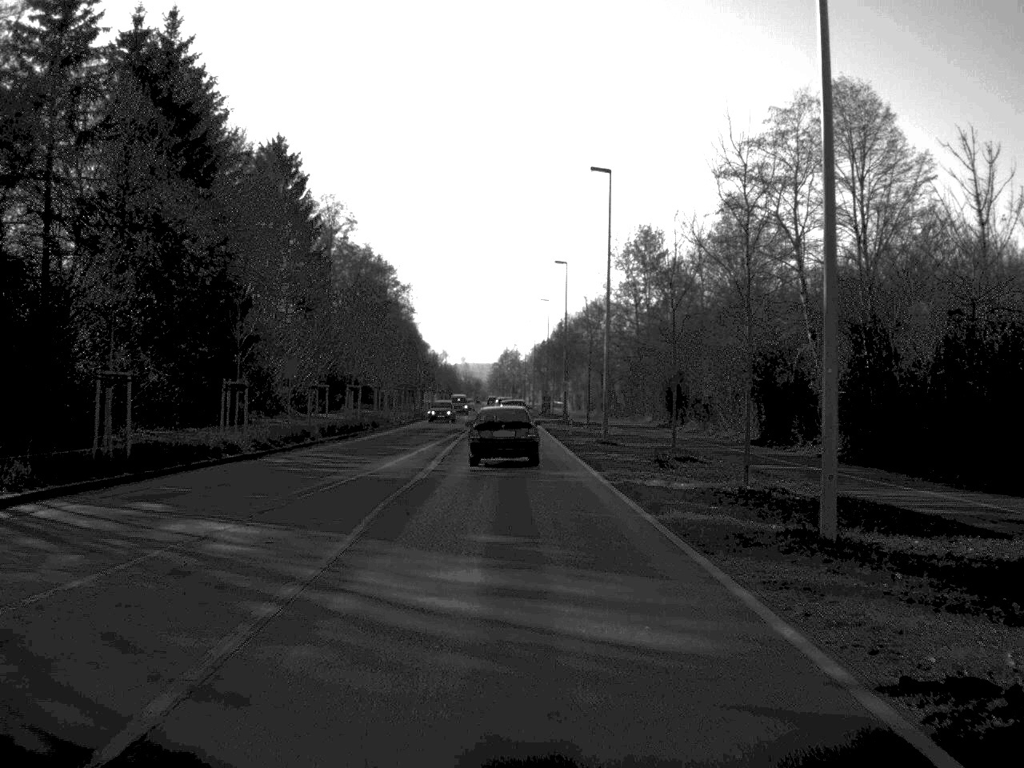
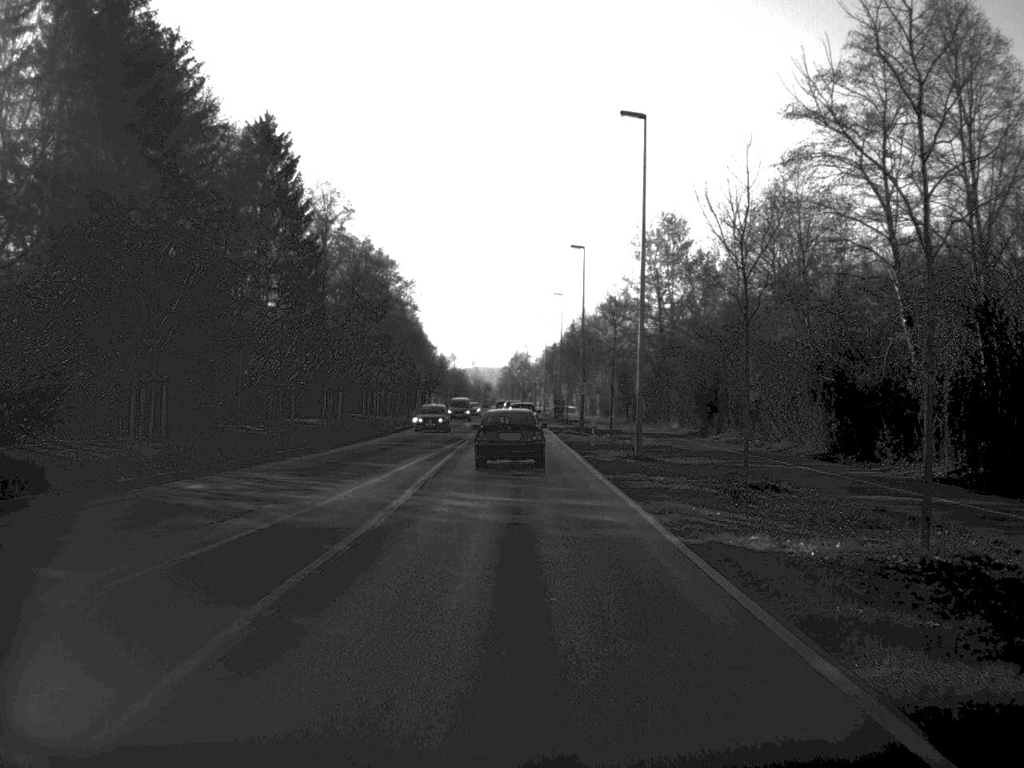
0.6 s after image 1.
(0.0, +9.8) m; 0°
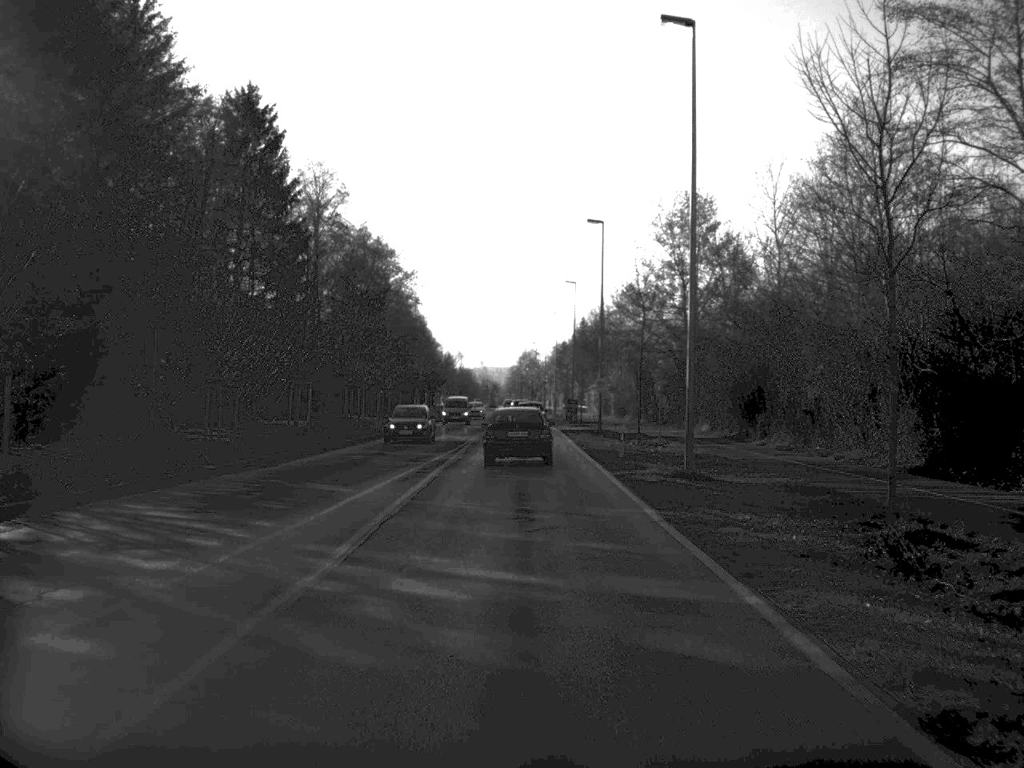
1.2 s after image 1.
(0.0, +9.4) m; 0°
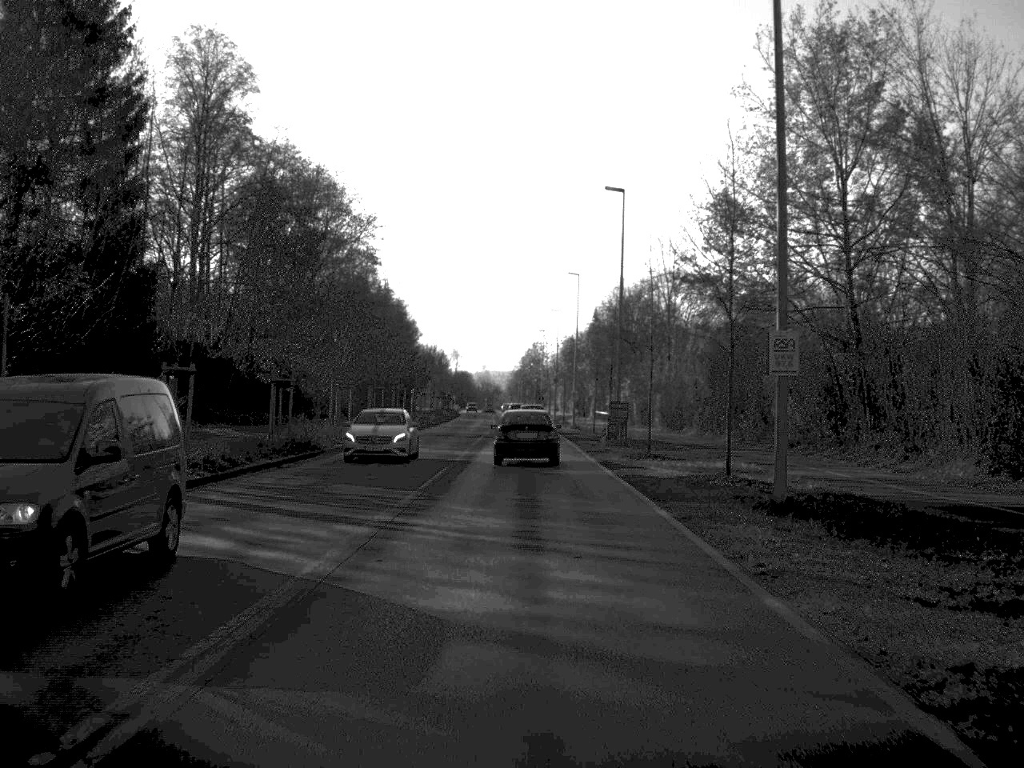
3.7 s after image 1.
(-0.1, +40.8) m; 0°
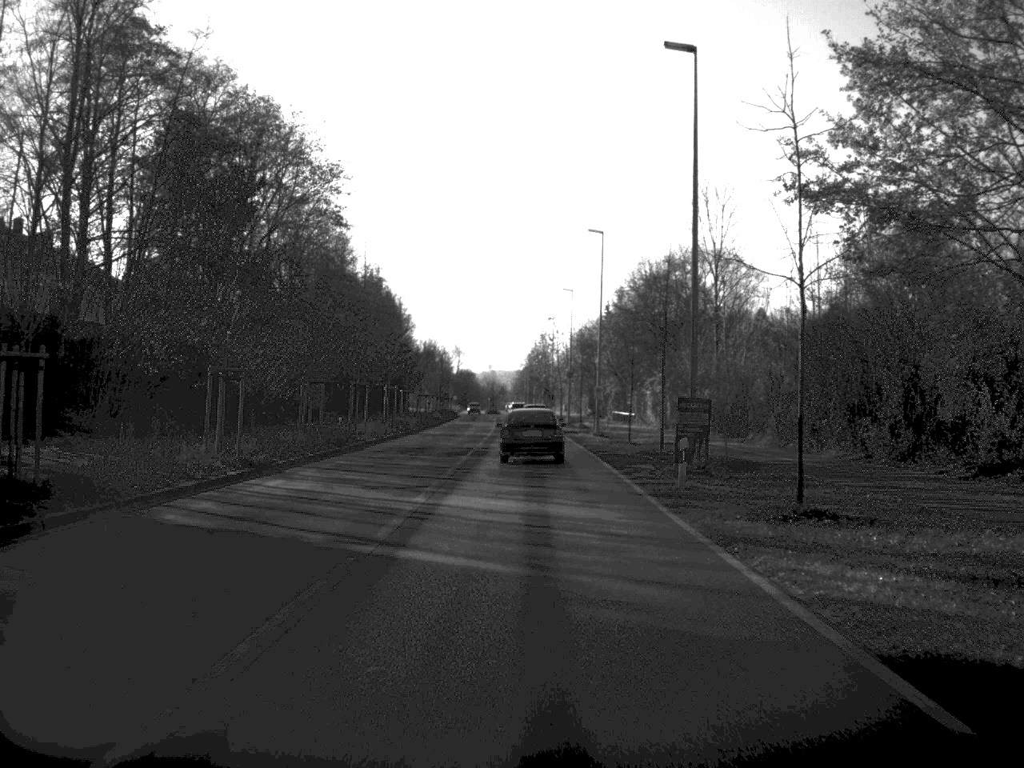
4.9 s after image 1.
(-0.1, +20.2) m; 0°
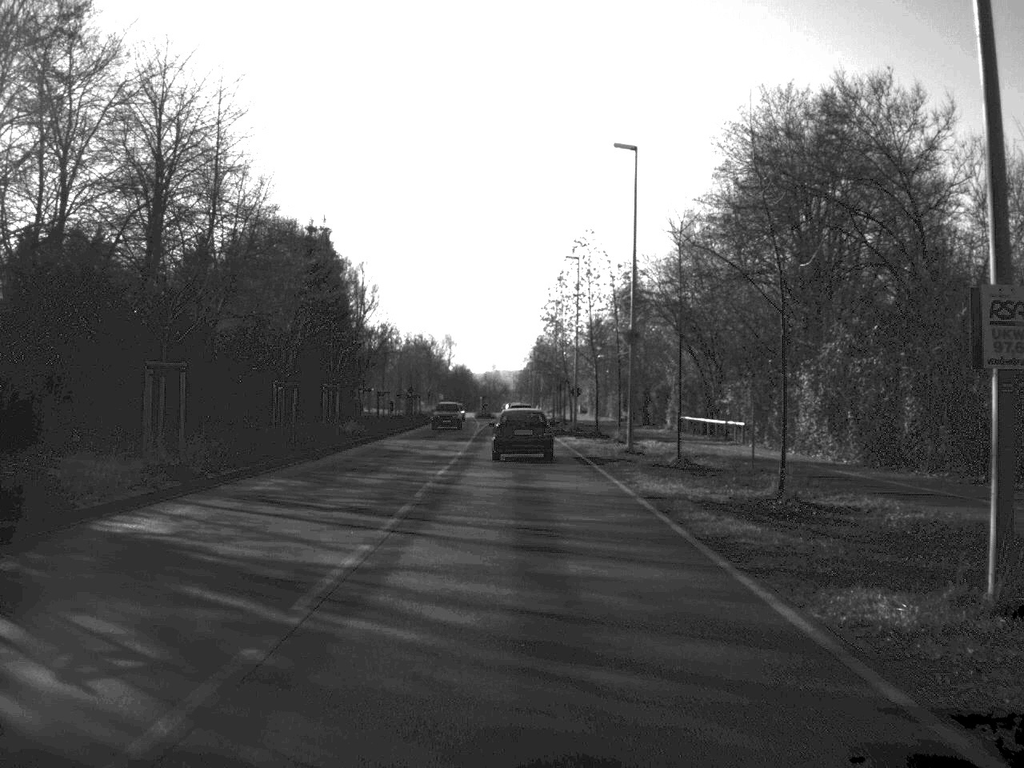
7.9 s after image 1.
(0.0, +52.9) m; 0°
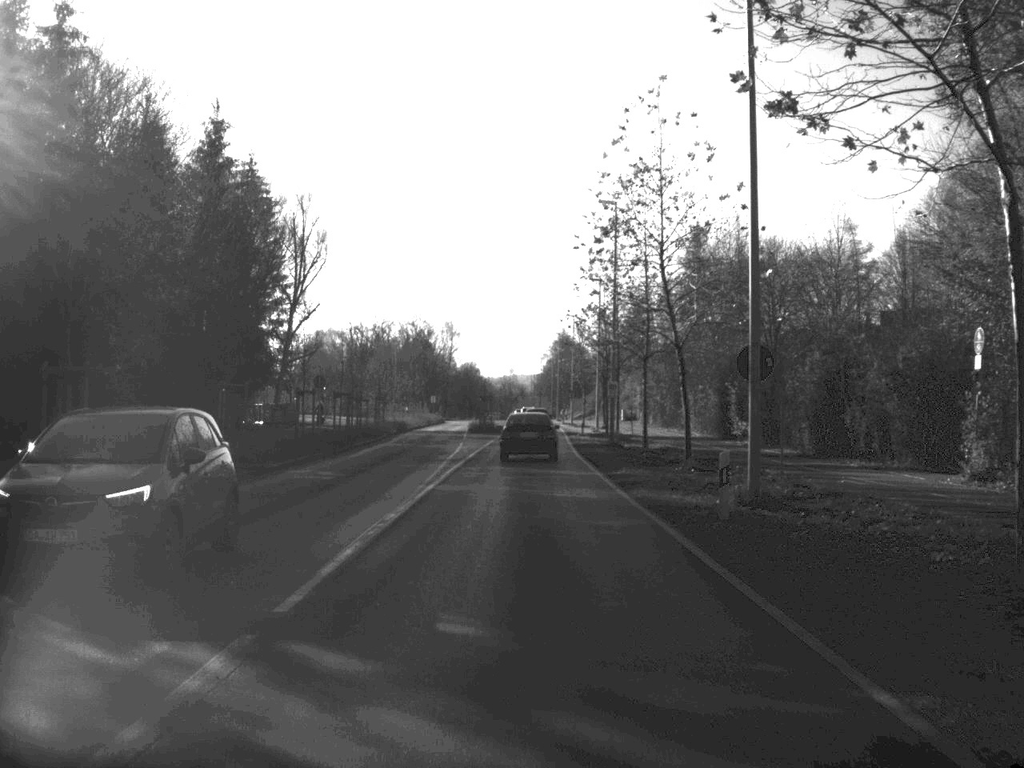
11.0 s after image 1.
(-0.5, +53.0) m; -1°
